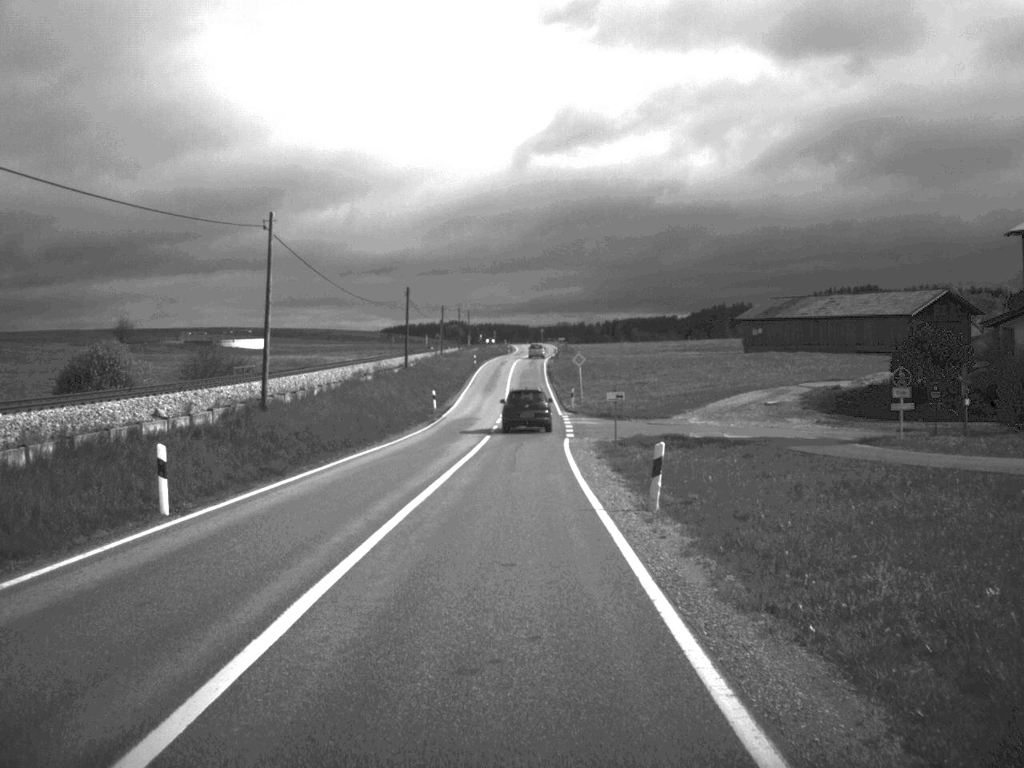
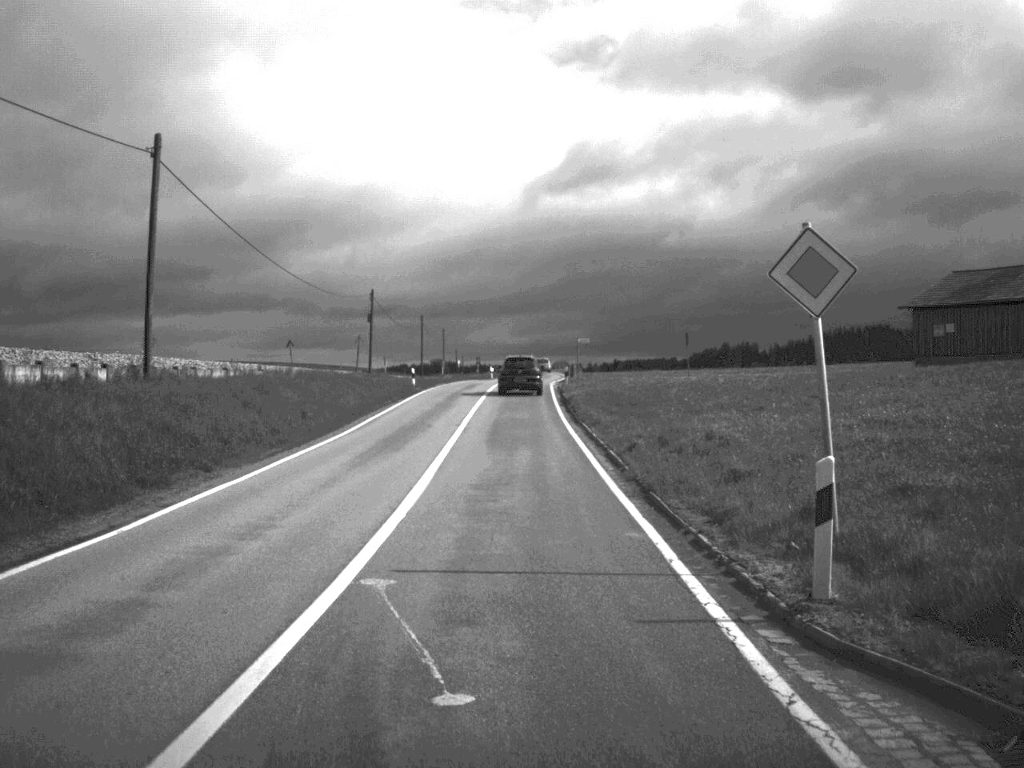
(+0.2, +57.4) m; 0°
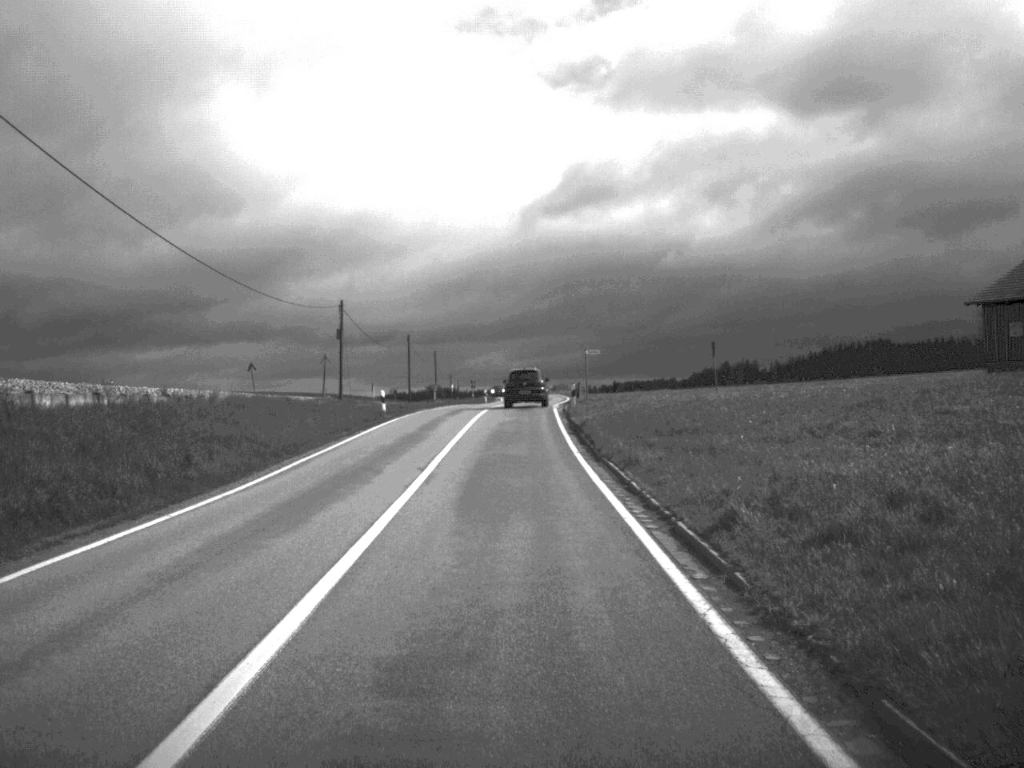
(0.0, +11.5) m; 0°
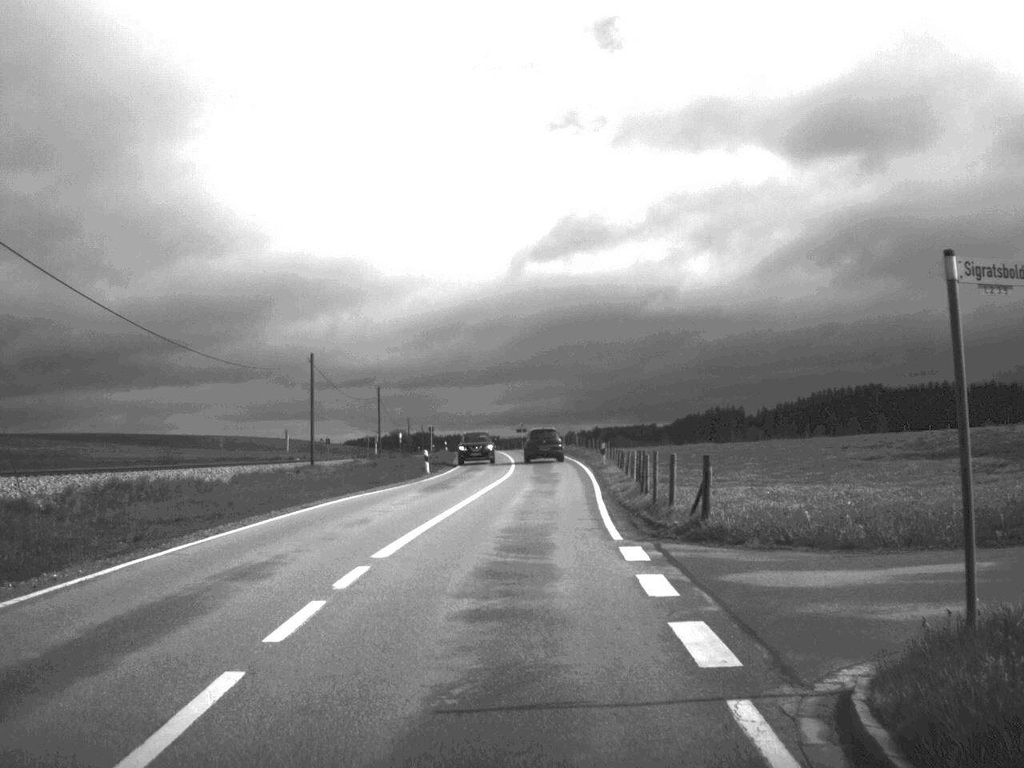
(-0.1, +45.6) m; +1°
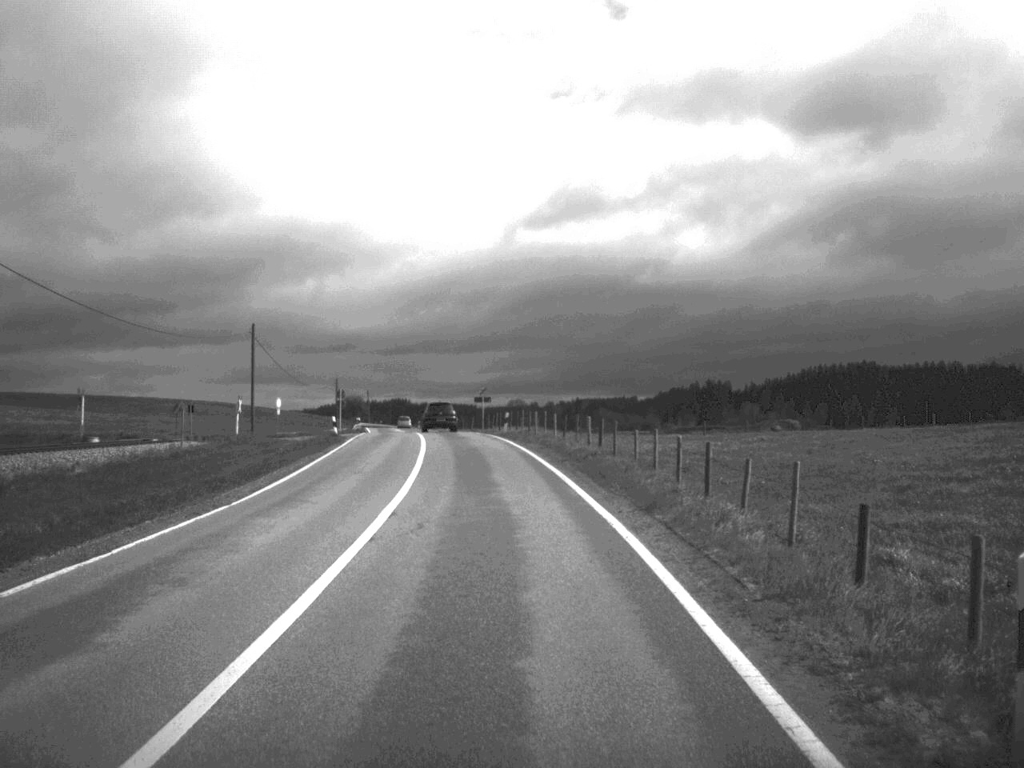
(+0.8, +45.9) m; +1°
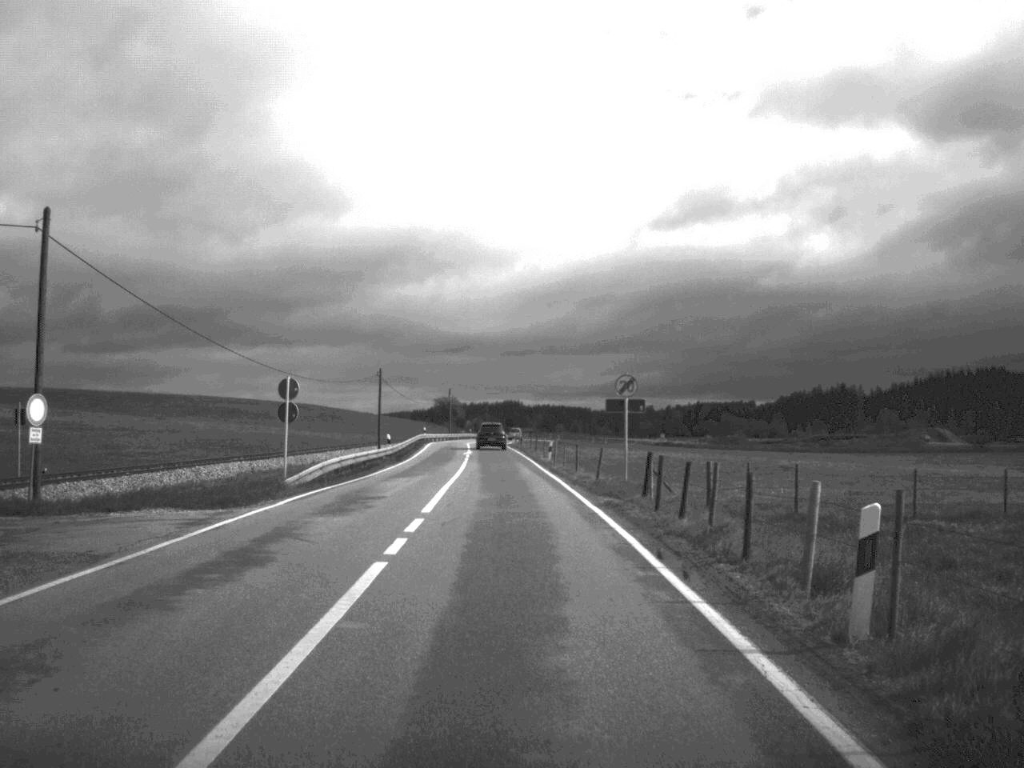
(-2.3, +46.7) m; -5°
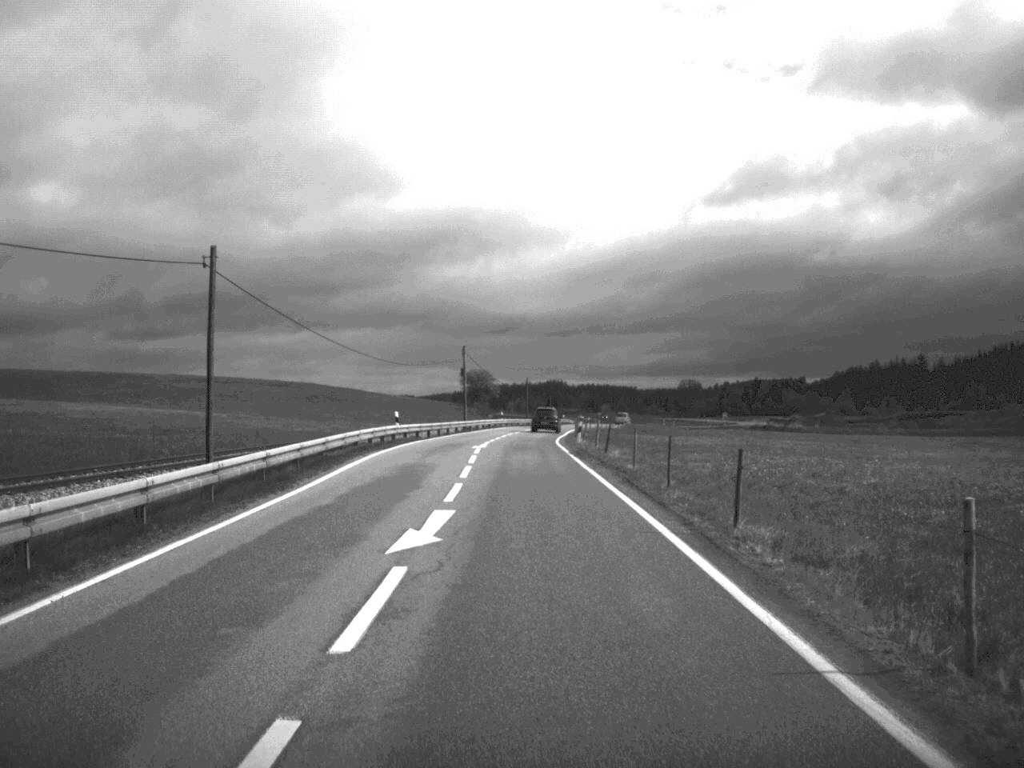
(-1.4, +54.6) m; -2°
